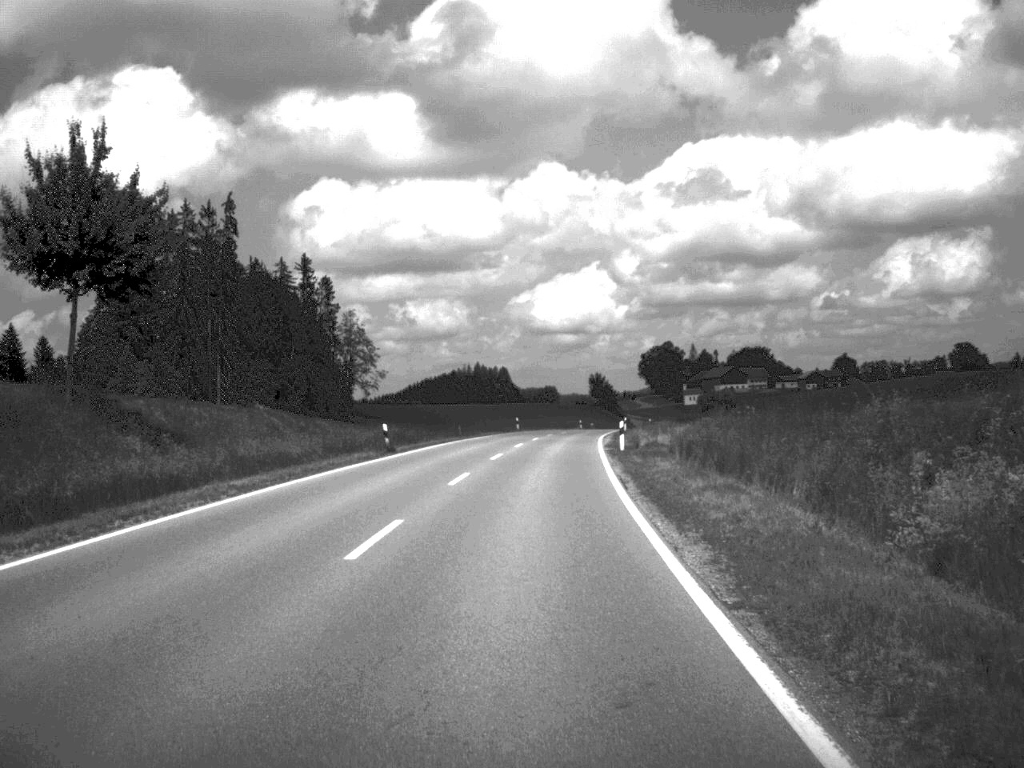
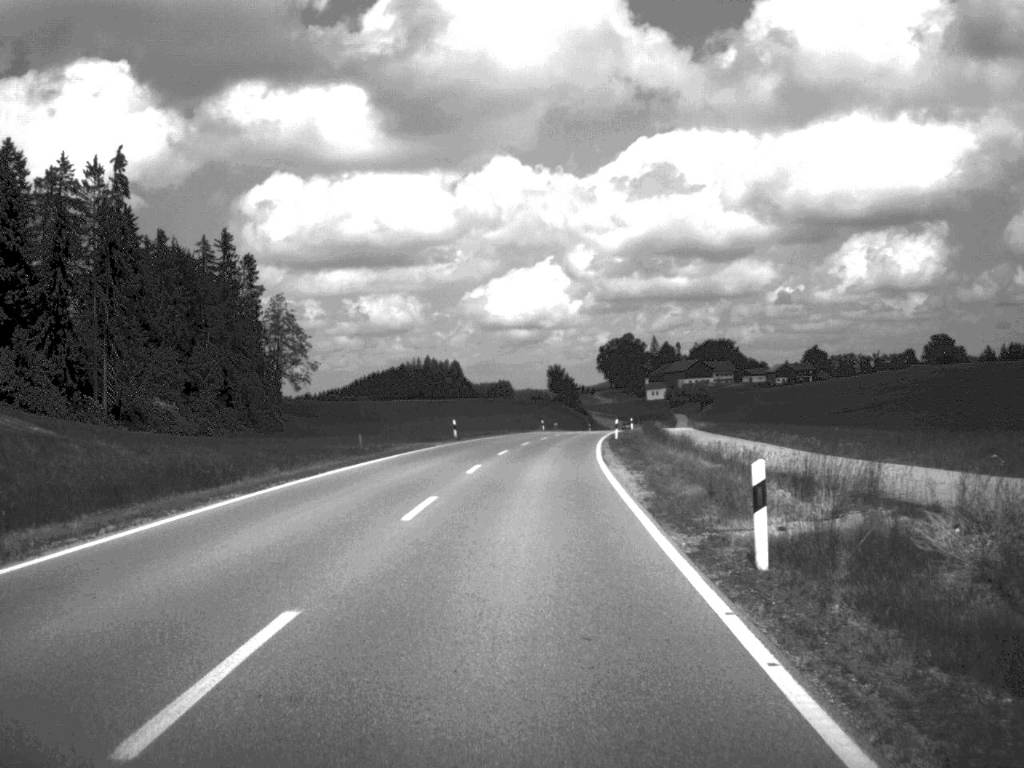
(+0.5, +30.6) m; +2°
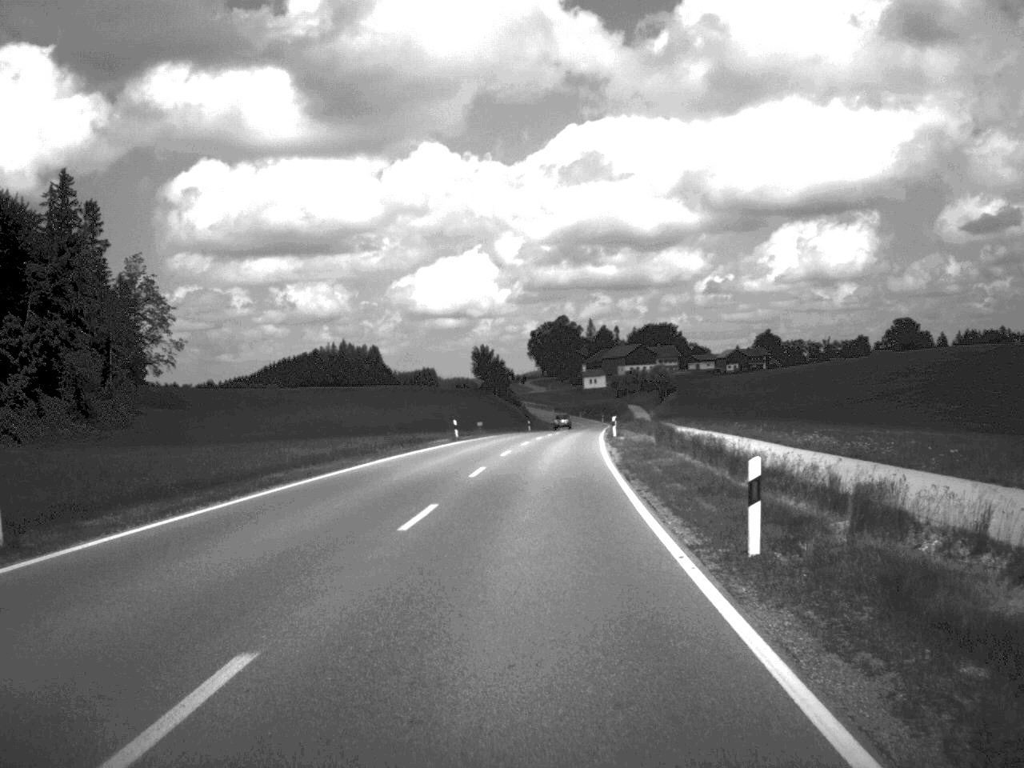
(+1.2, +48.4) m; +3°
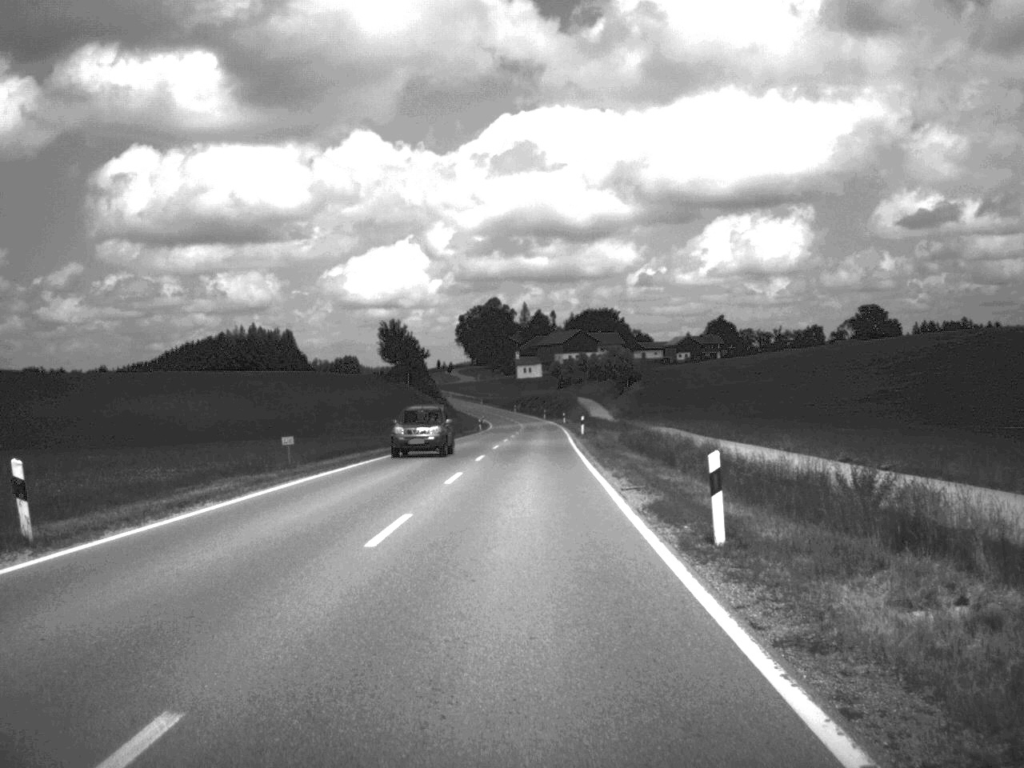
(+1.4, +48.1) m; +3°
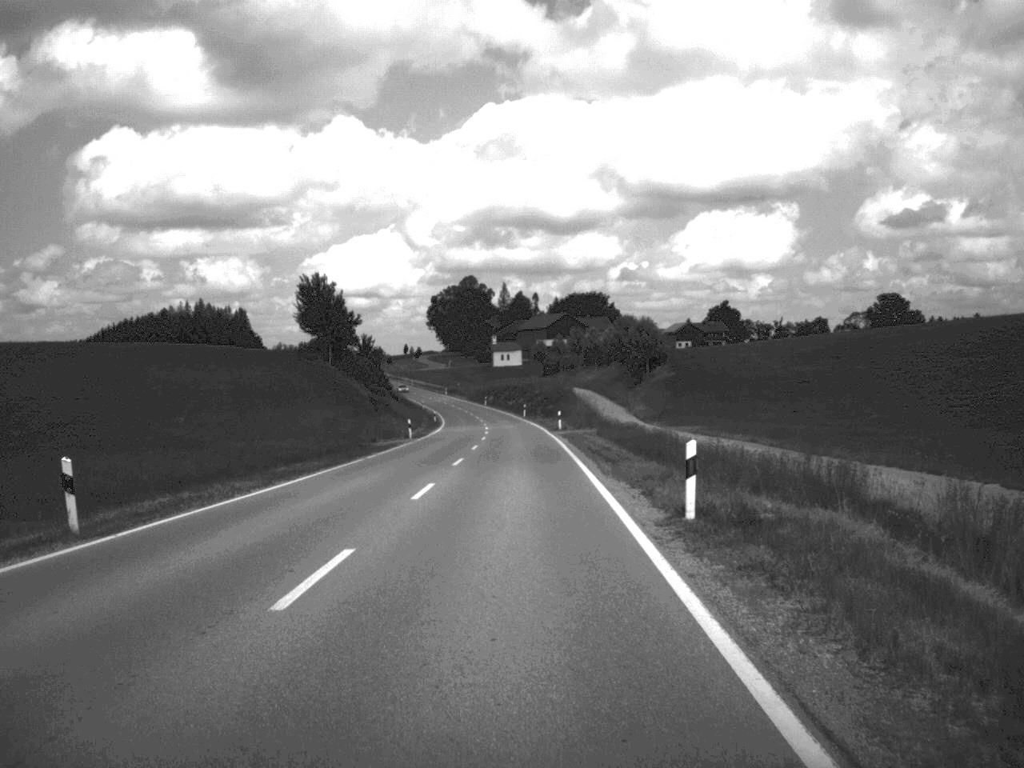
(+0.6, +51.1) m; +1°
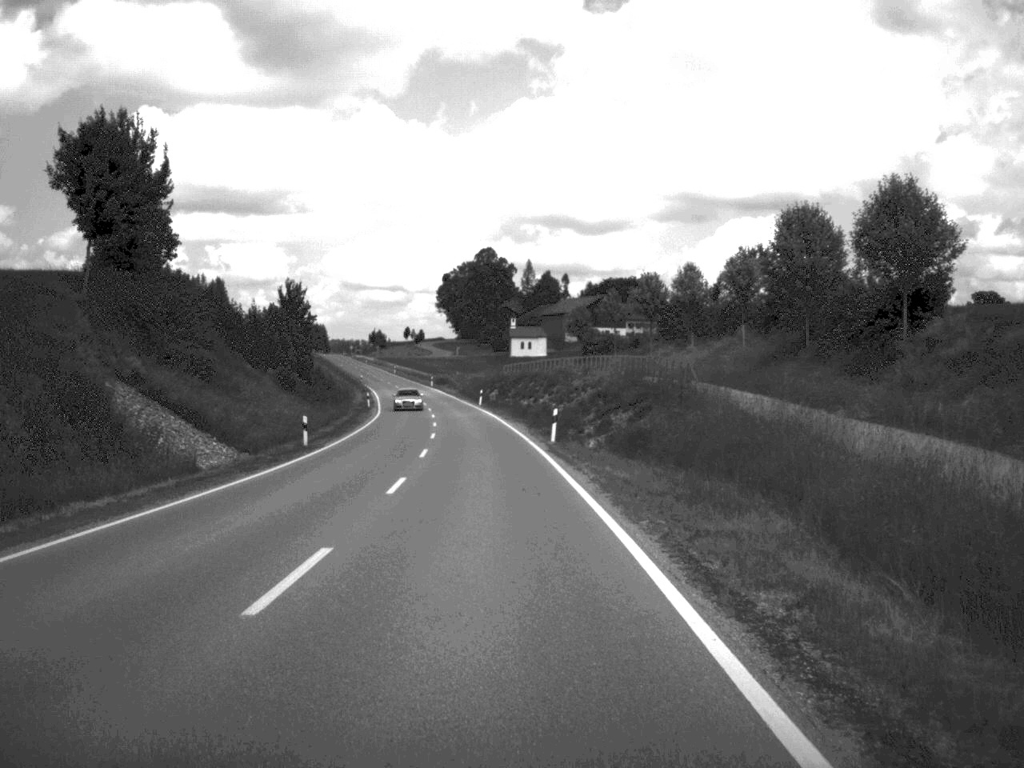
(-0.4, +70.3) m; -1°
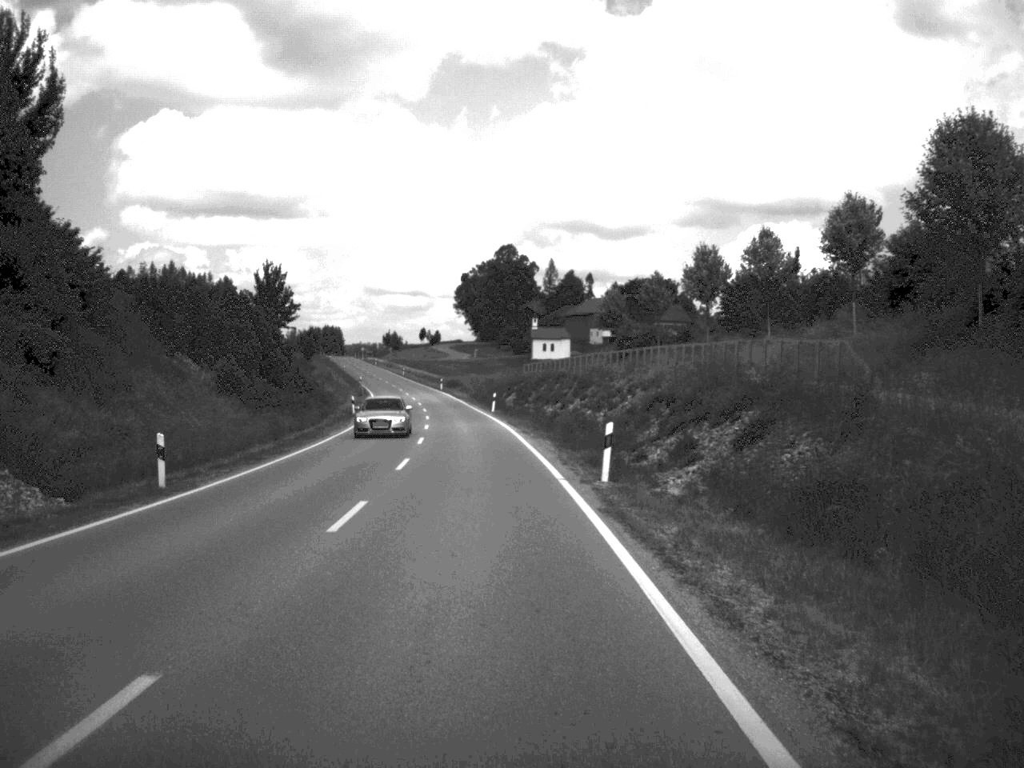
(-0.2, +17.8) m; -1°
